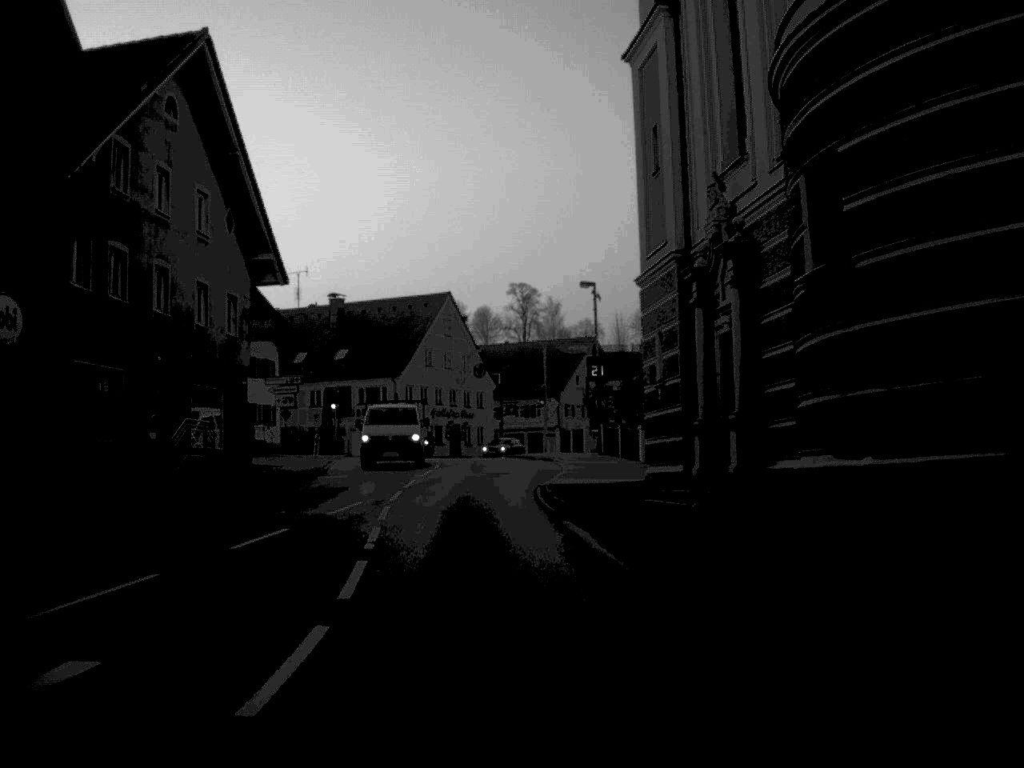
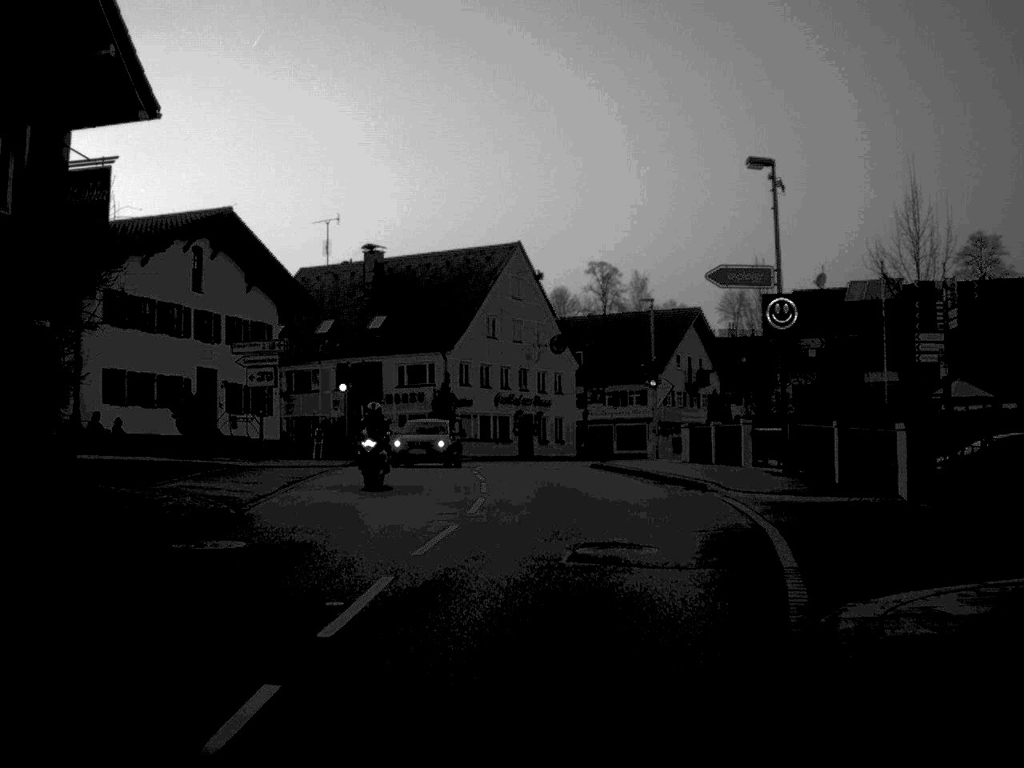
(-0.8, +20.5) m; -3°
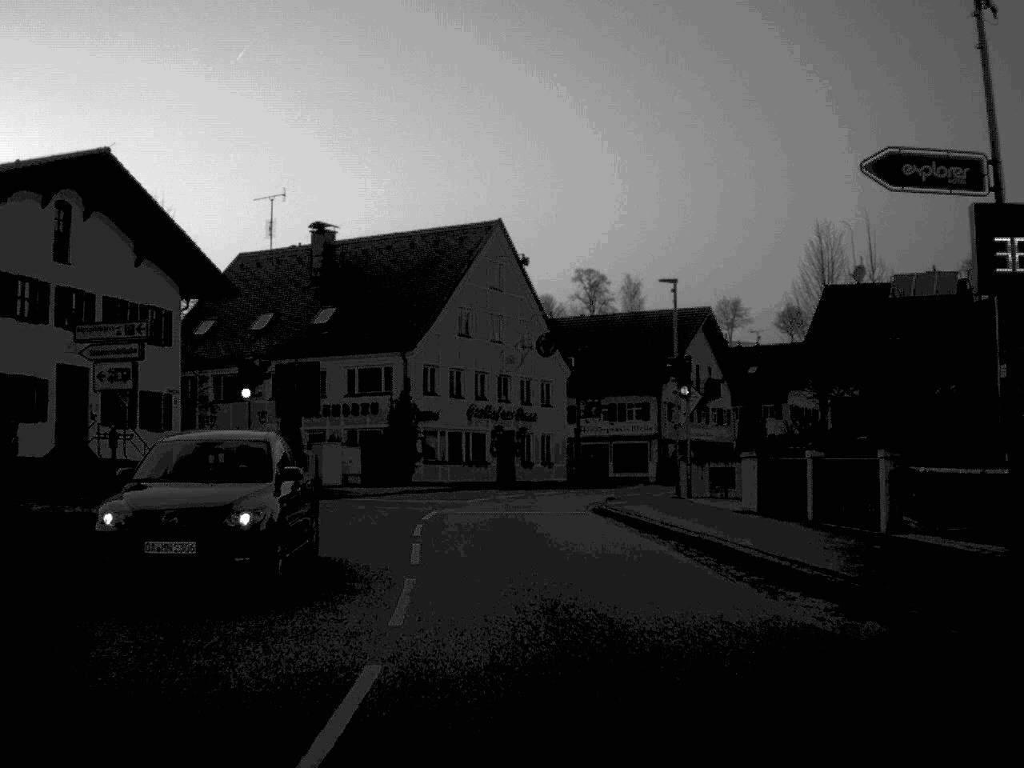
(+0.1, +12.5) m; +1°
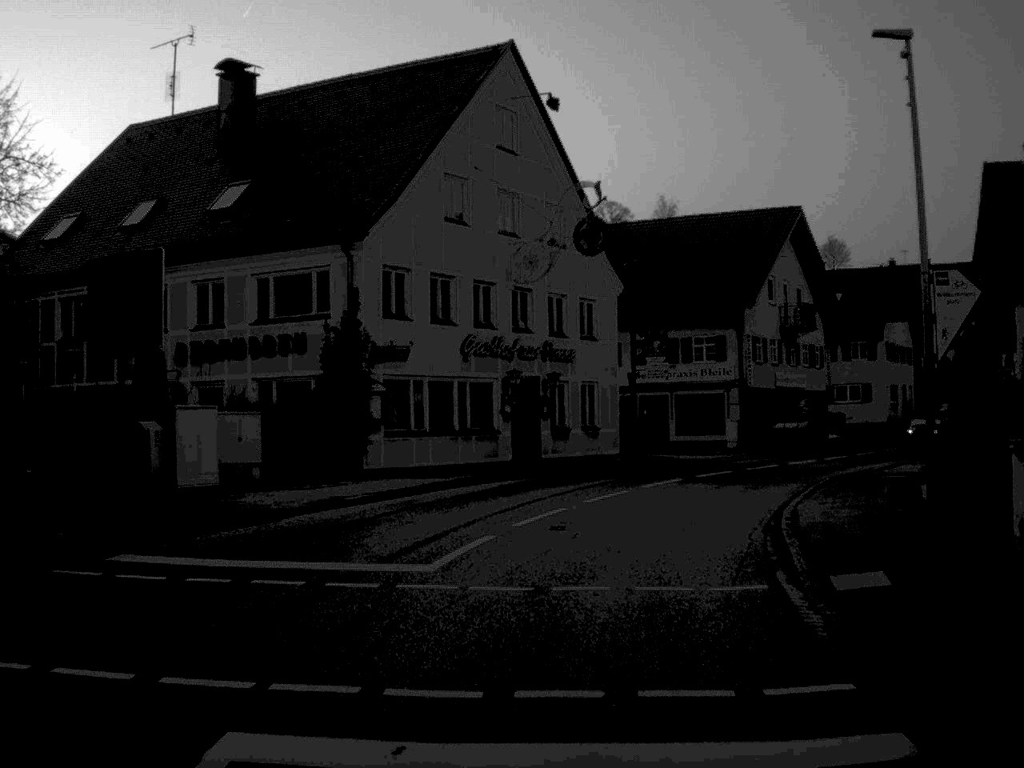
(-0.4, +20.8) m; 0°
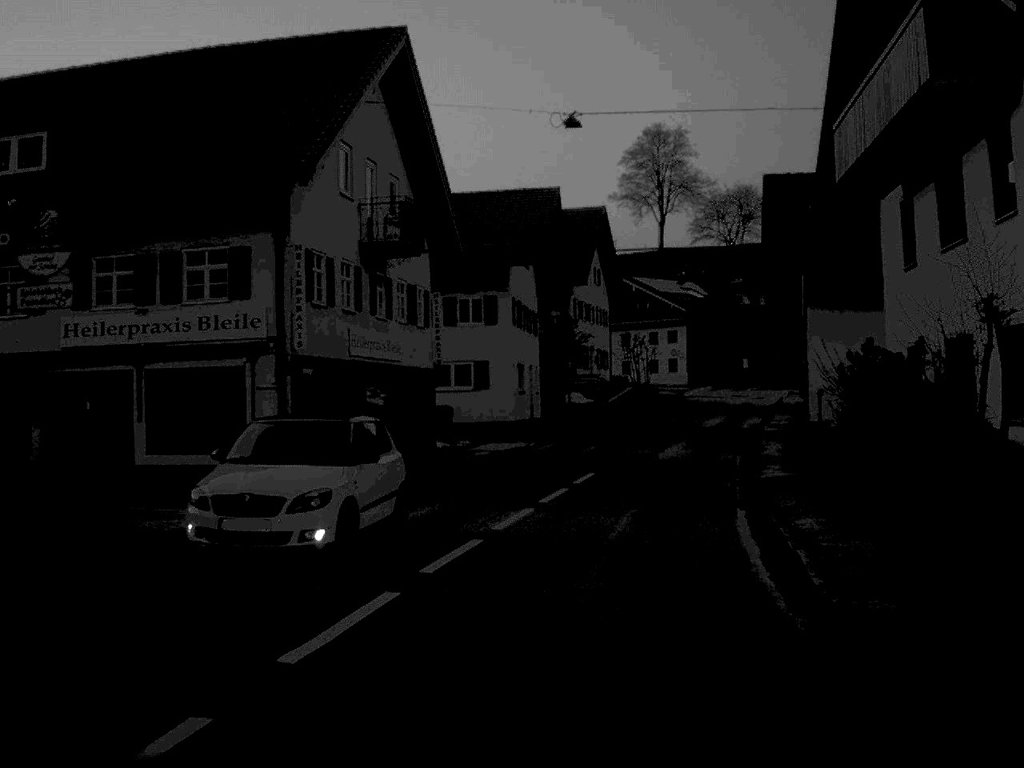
(+4.2, +26.2) m; +20°
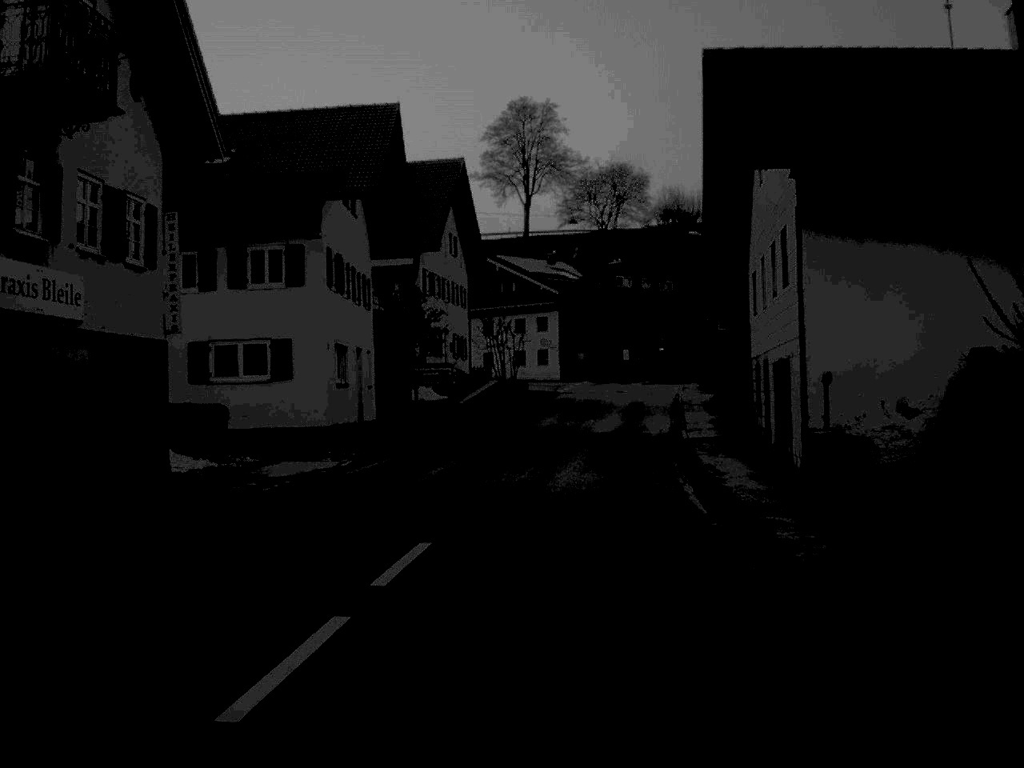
(+0.9, +14.7) m; +6°
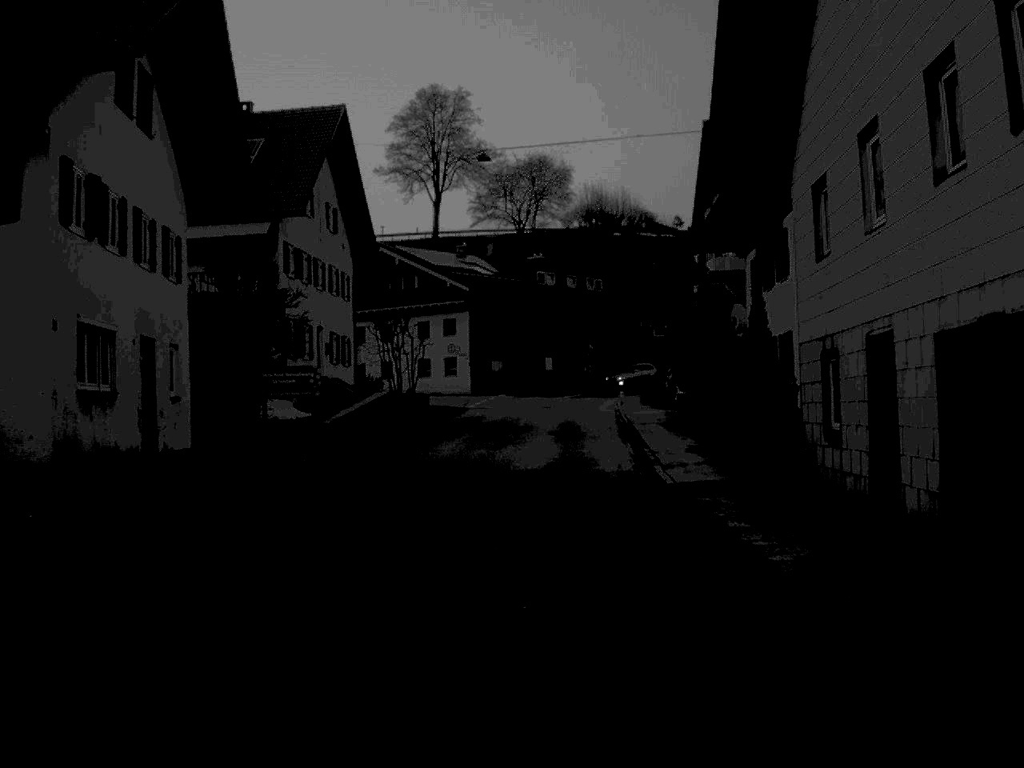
(+0.5, +14.4) m; +4°
